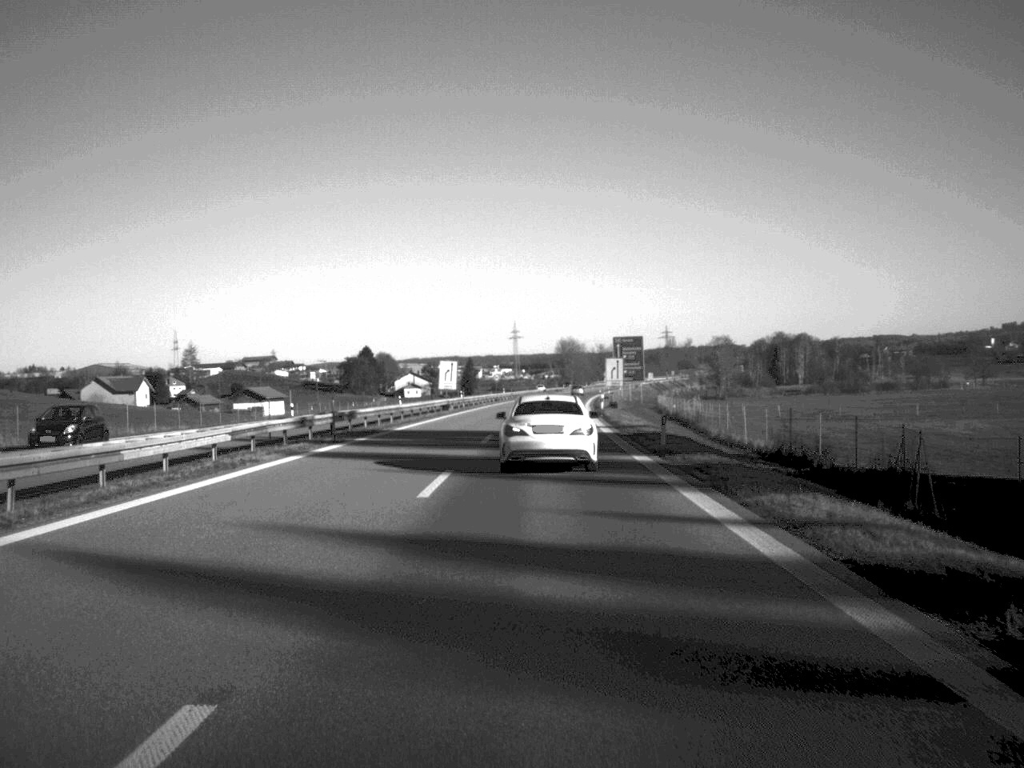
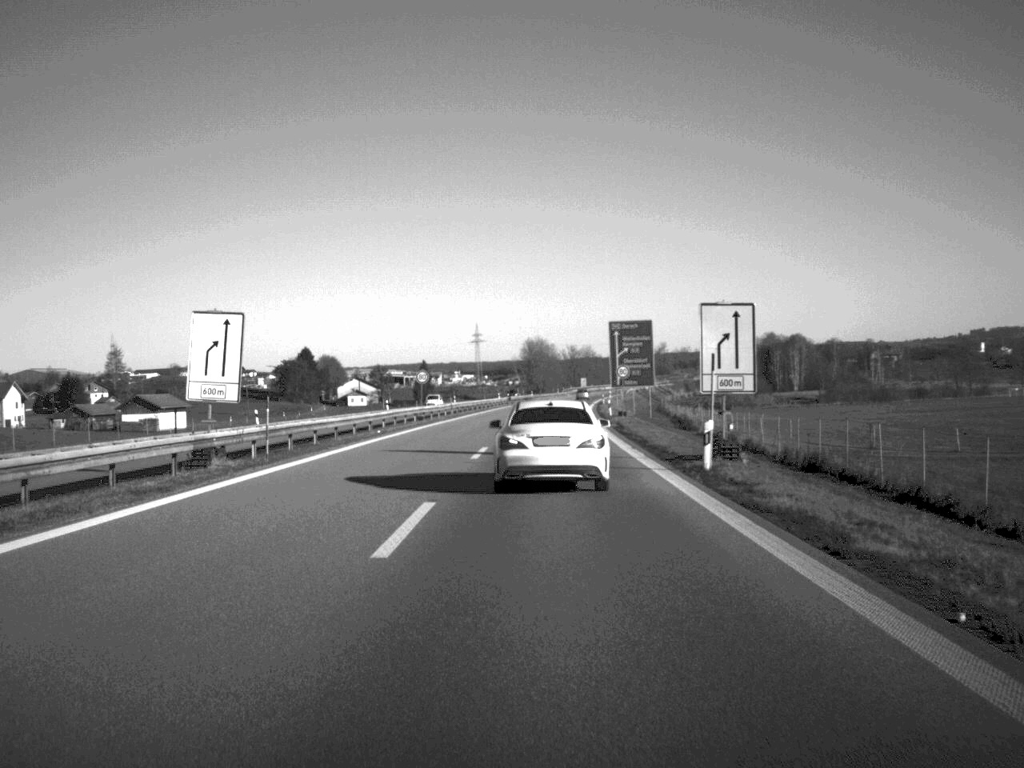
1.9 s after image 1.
(+0.8, +58.9) m; +2°
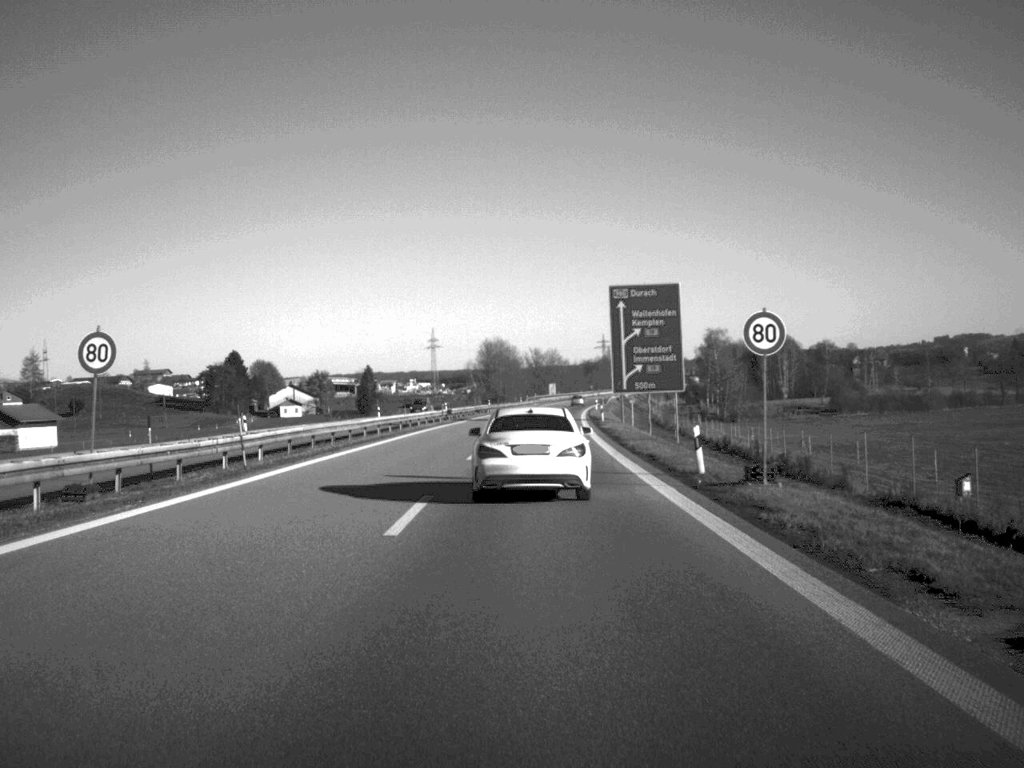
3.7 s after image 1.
(+0.8, +50.4) m; +2°
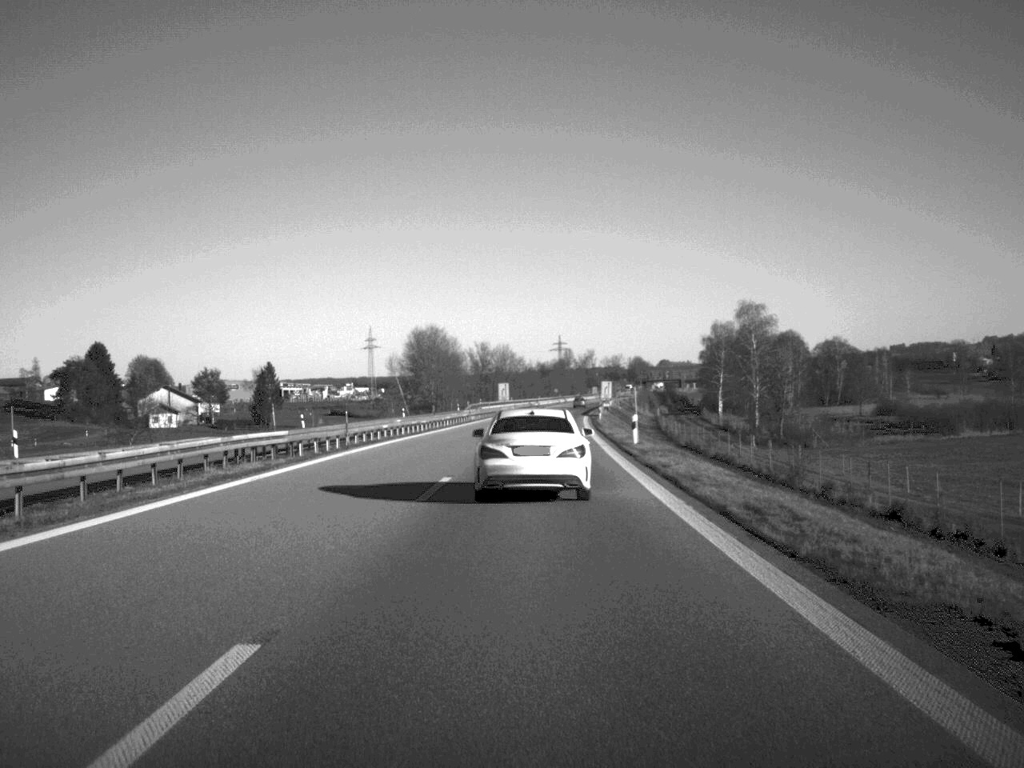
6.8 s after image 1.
(+1.6, +82.9) m; +2°
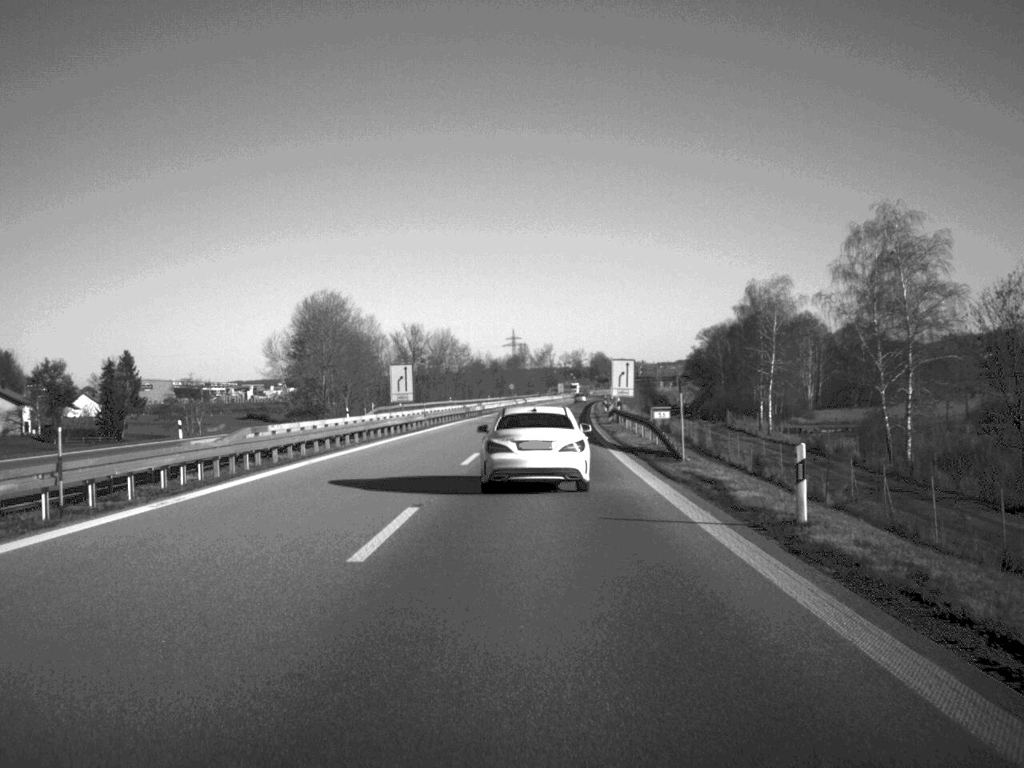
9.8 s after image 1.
(+1.5, +77.8) m; +2°
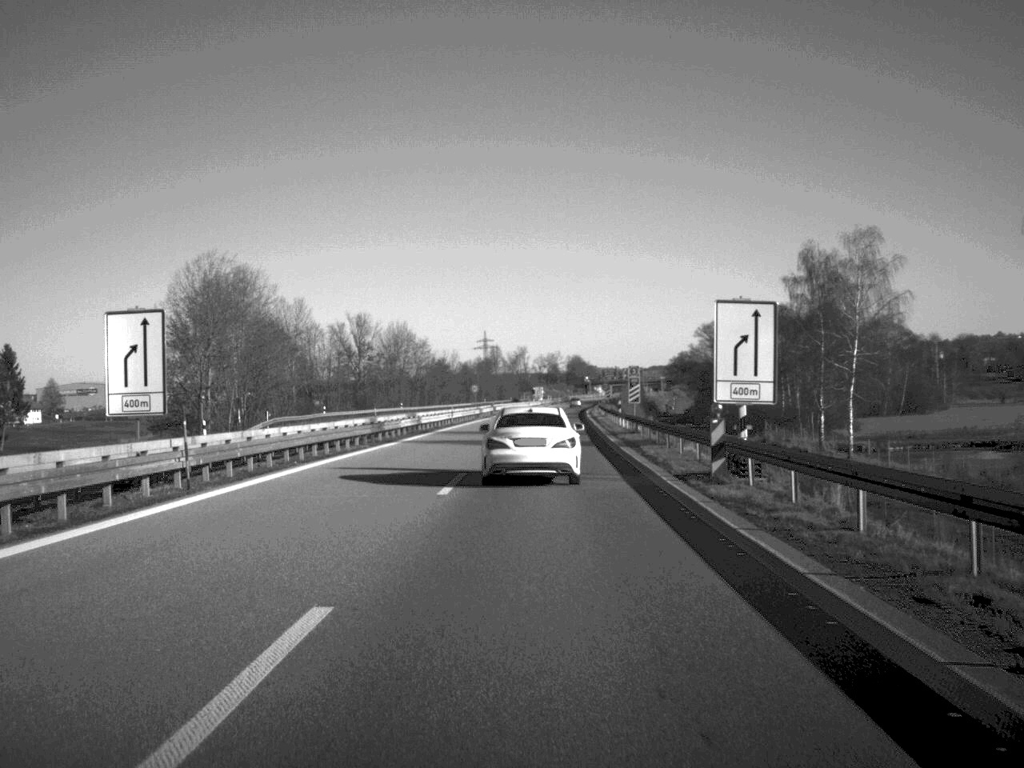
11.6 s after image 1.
(+0.4, +43.3) m; +1°
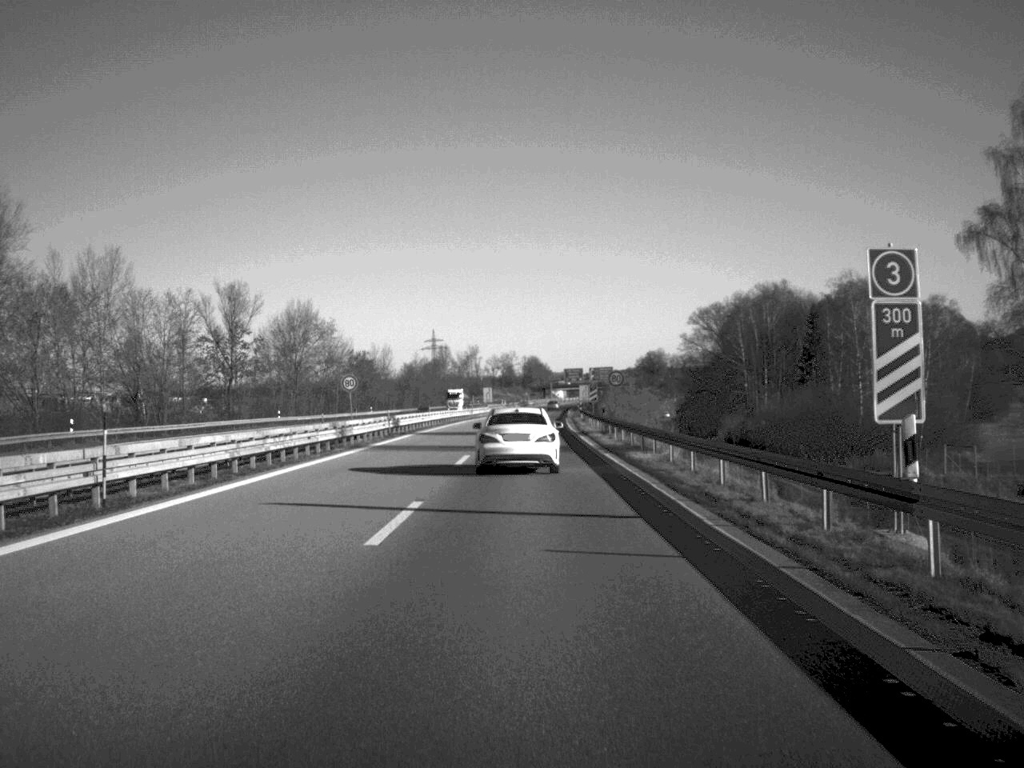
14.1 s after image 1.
(+1.1, +59.2) m; +2°
